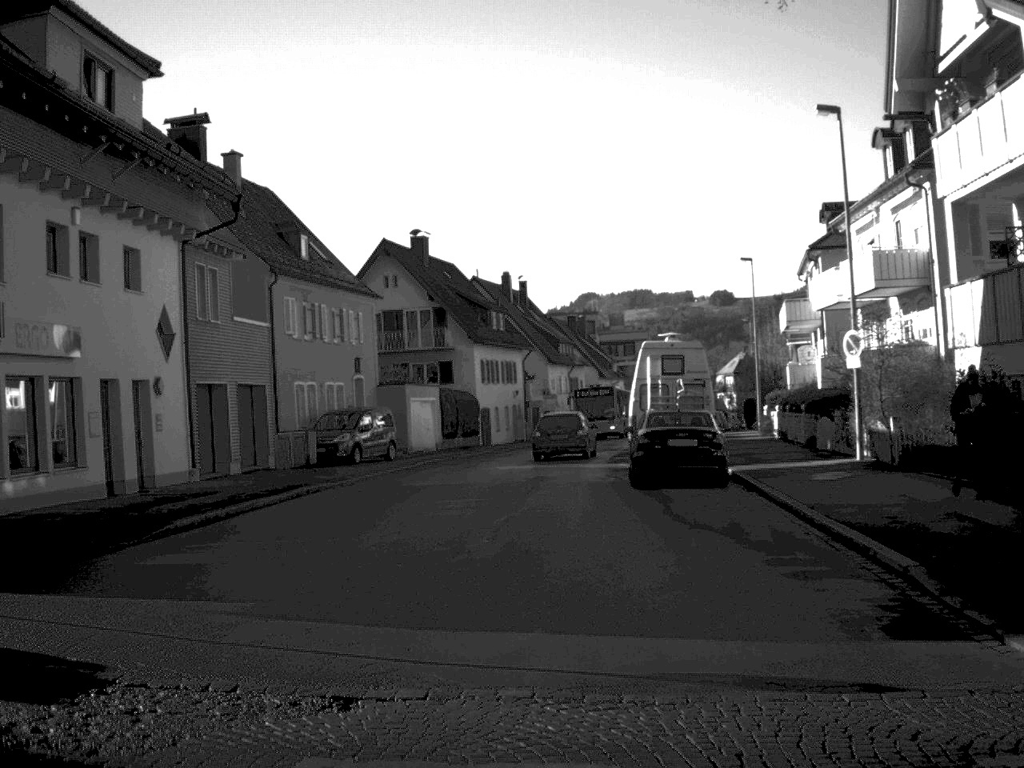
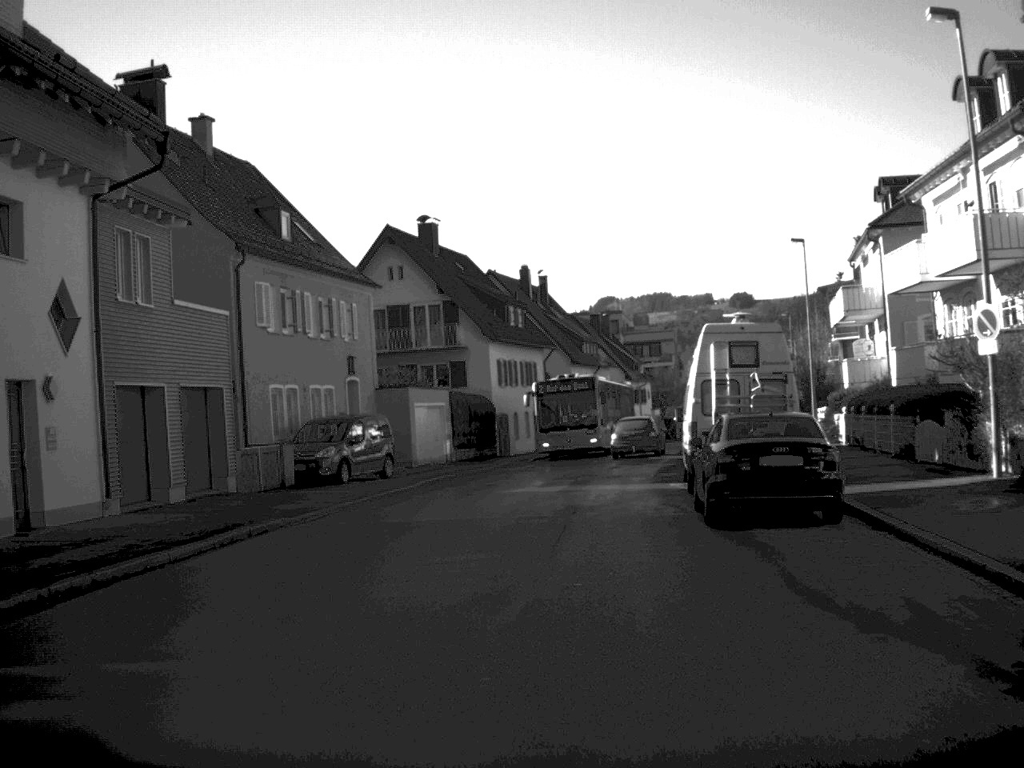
(-0.1, +6.9) m; -1°
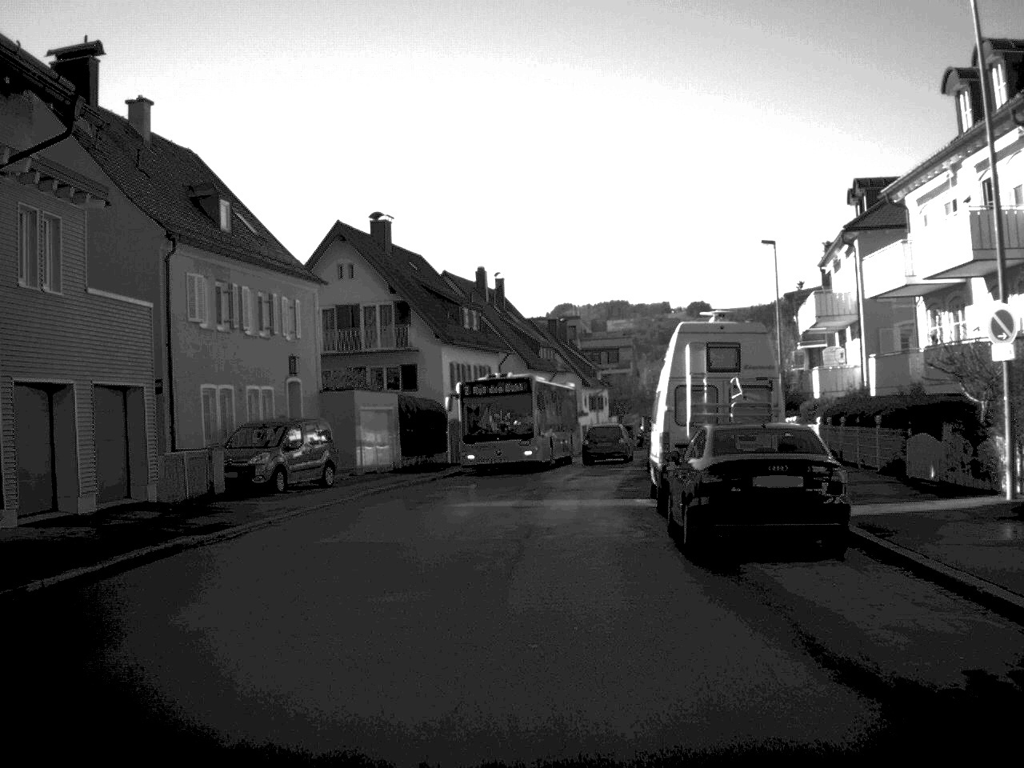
(0.0, +2.5) m; +2°
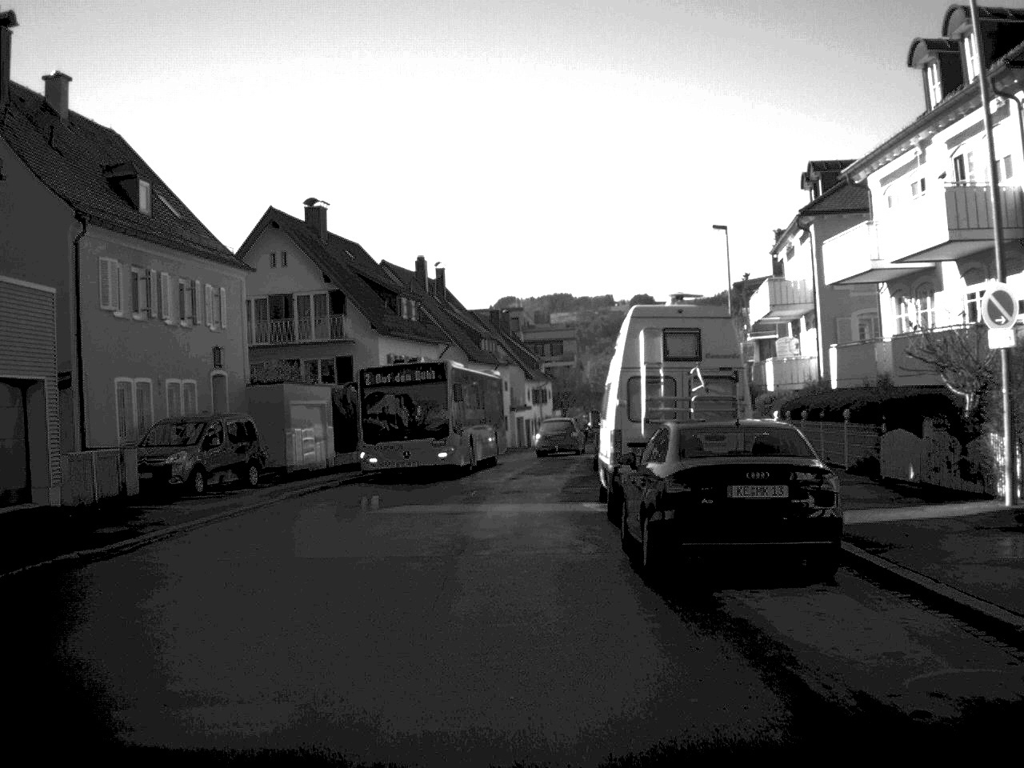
(0.0, +2.2) m; +2°
